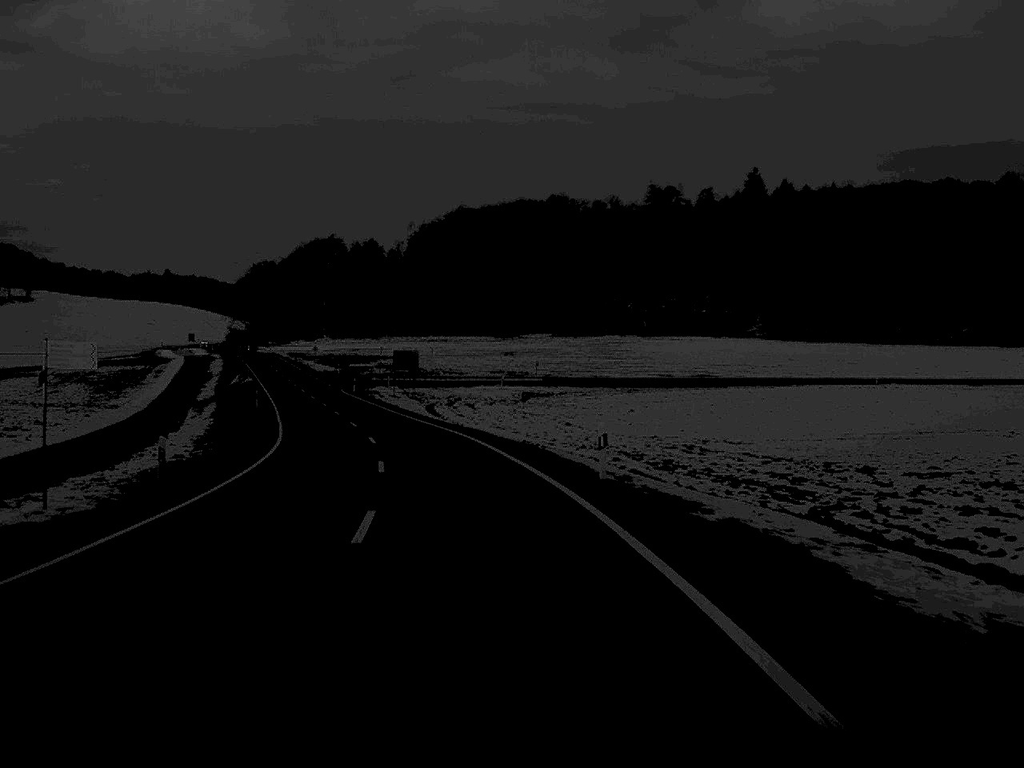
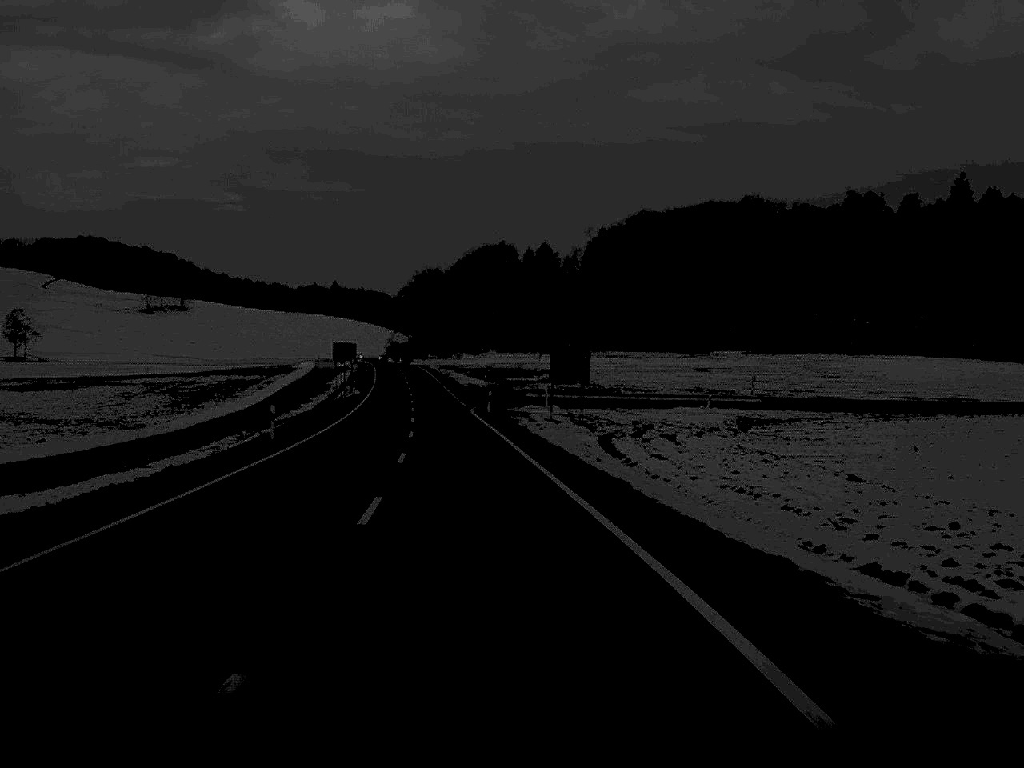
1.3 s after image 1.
(-2.4, +34.3) m; -8°
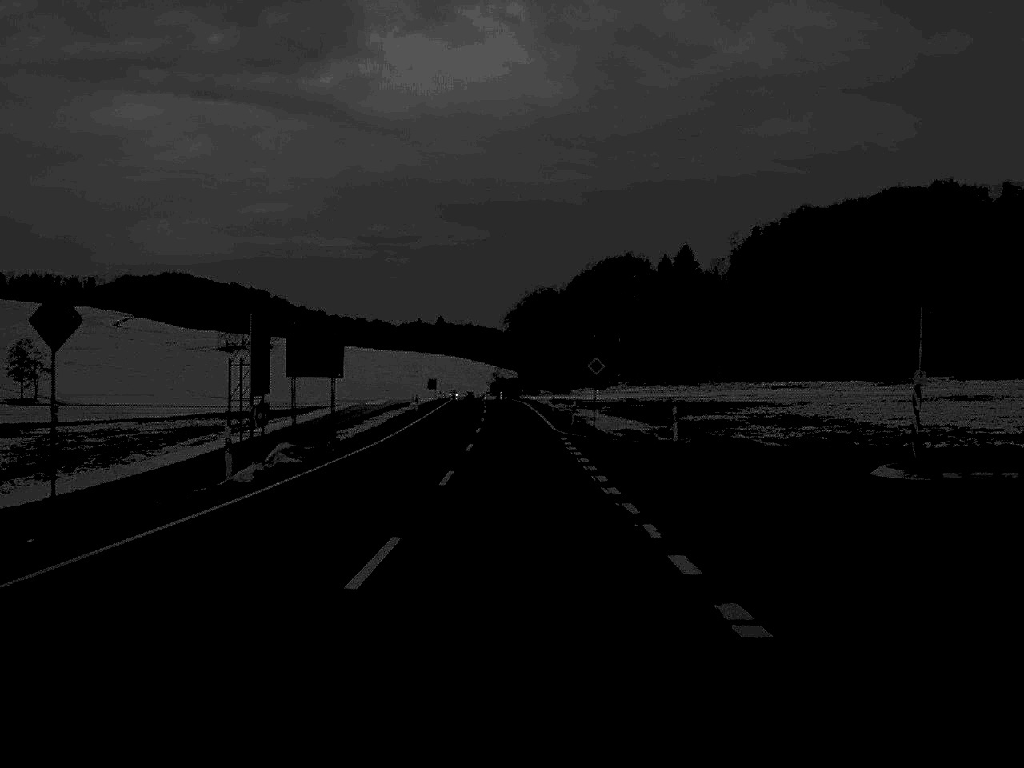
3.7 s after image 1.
(-4.0, +64.4) m; -5°
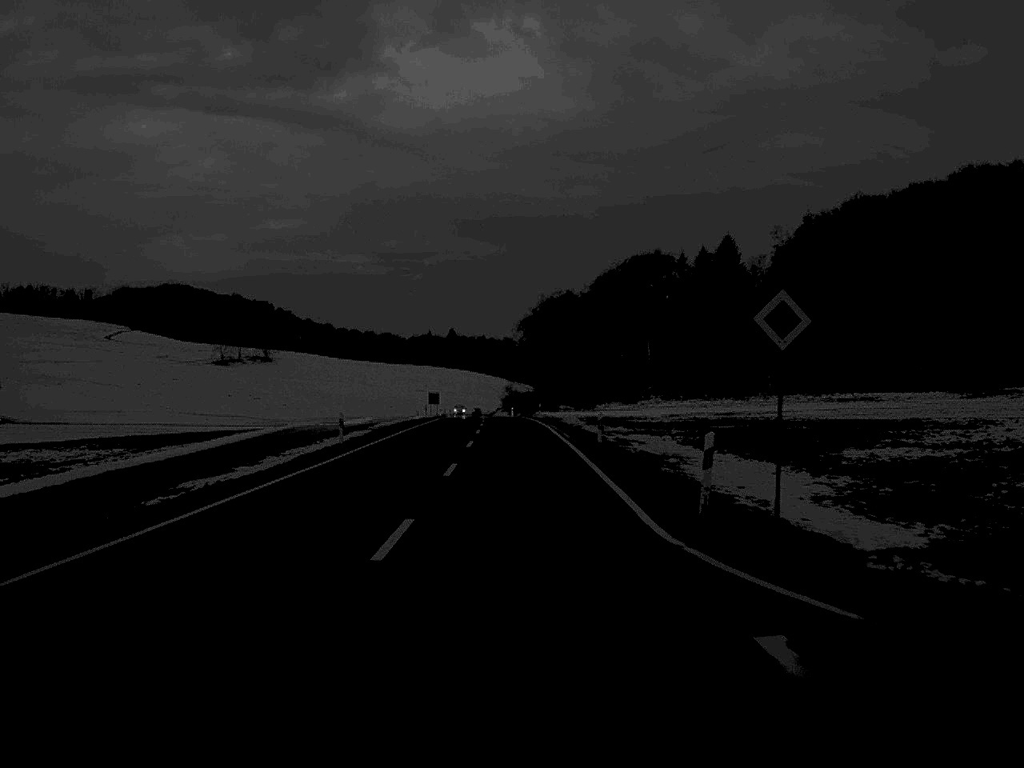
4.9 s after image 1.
(-0.2, +34.4) m; -1°
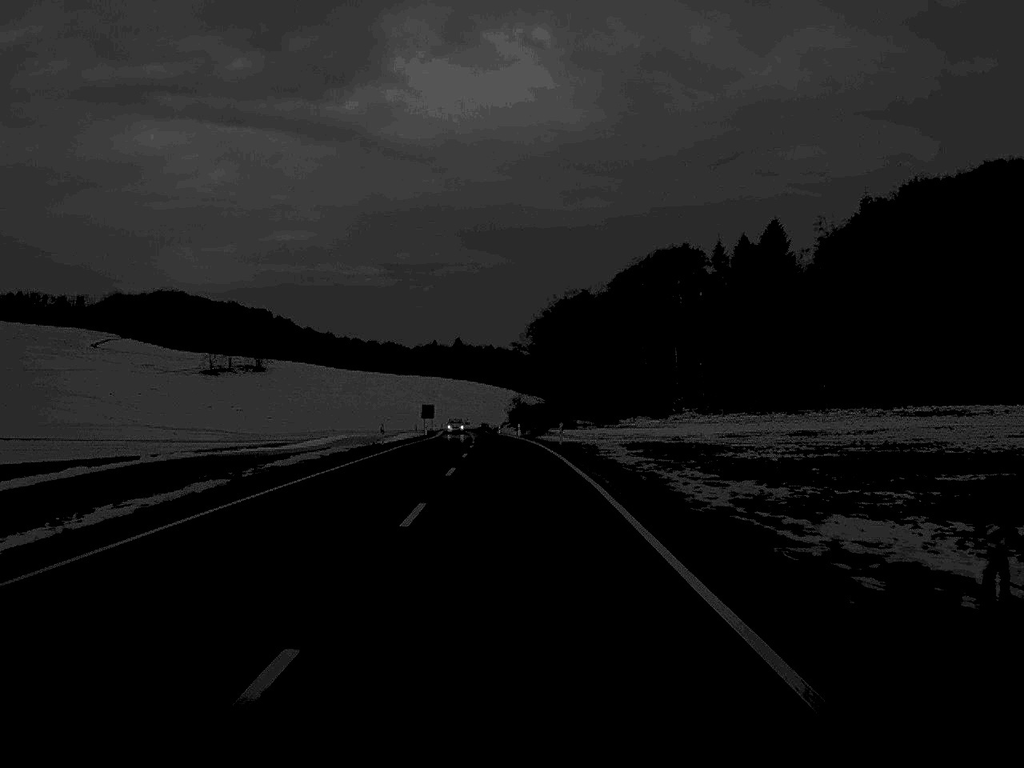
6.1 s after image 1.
(-0.1, +31.8) m; 0°
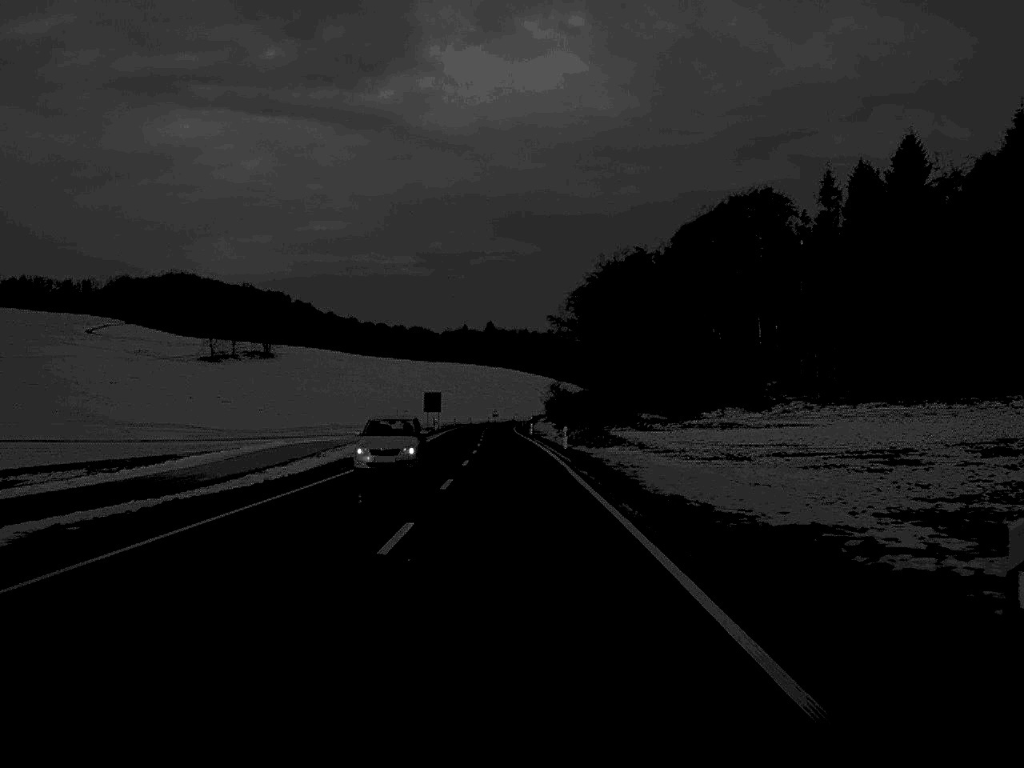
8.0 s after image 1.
(-0.6, +50.1) m; -2°
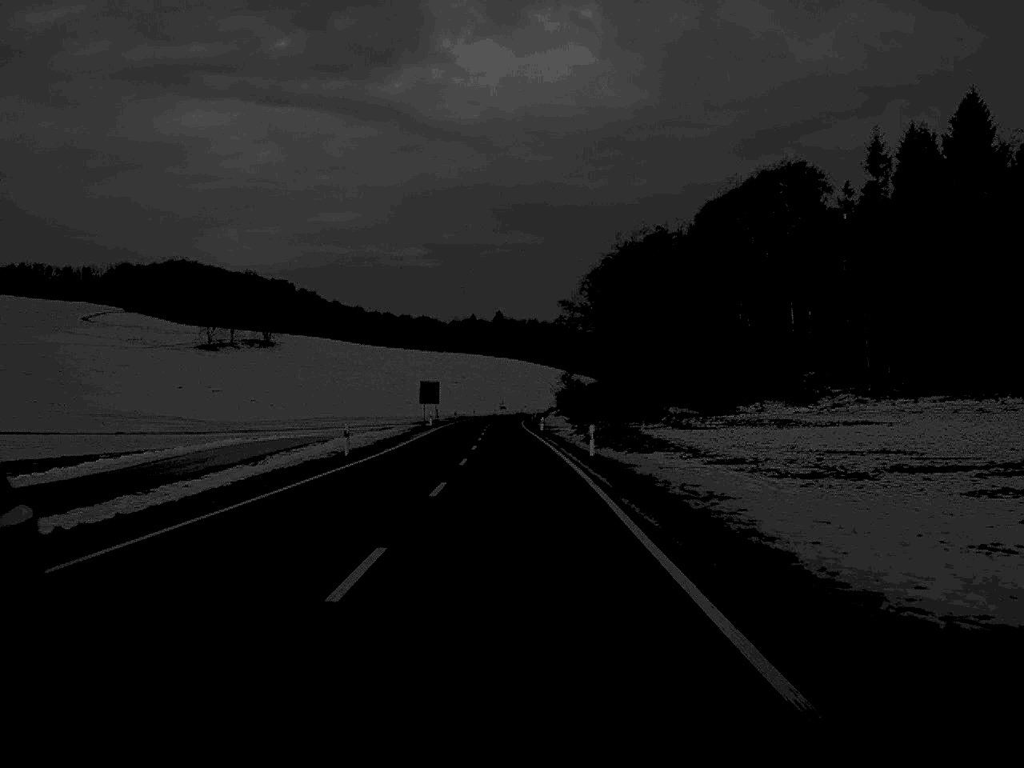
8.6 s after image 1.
(-0.1, +15.7) m; 0°
